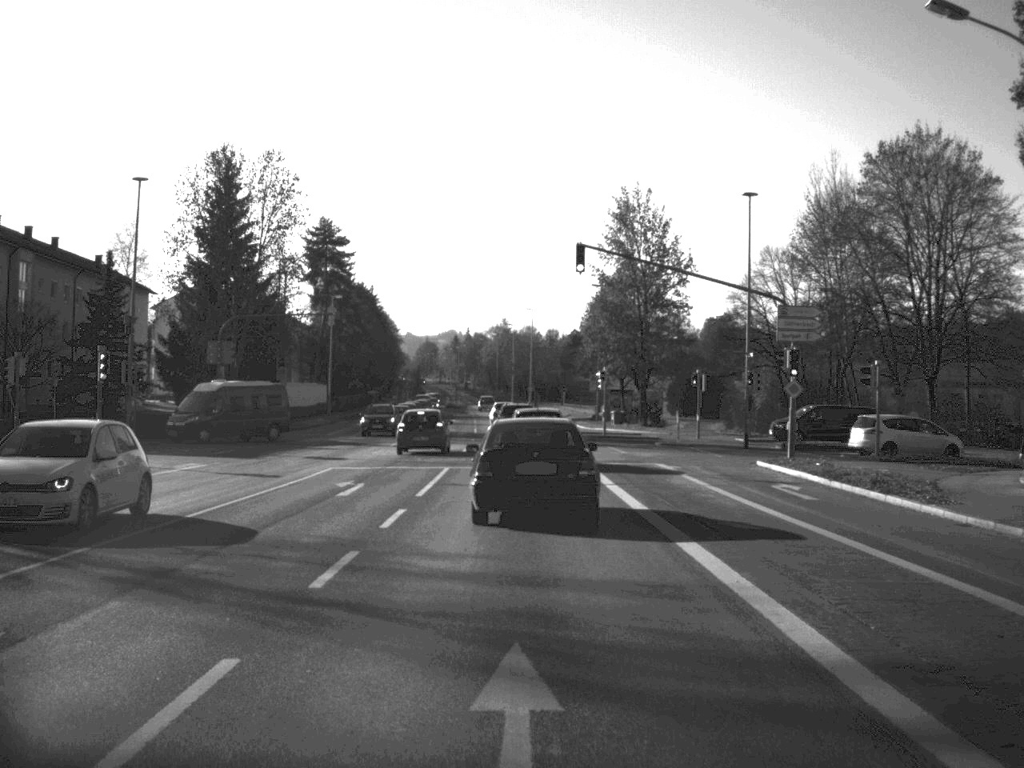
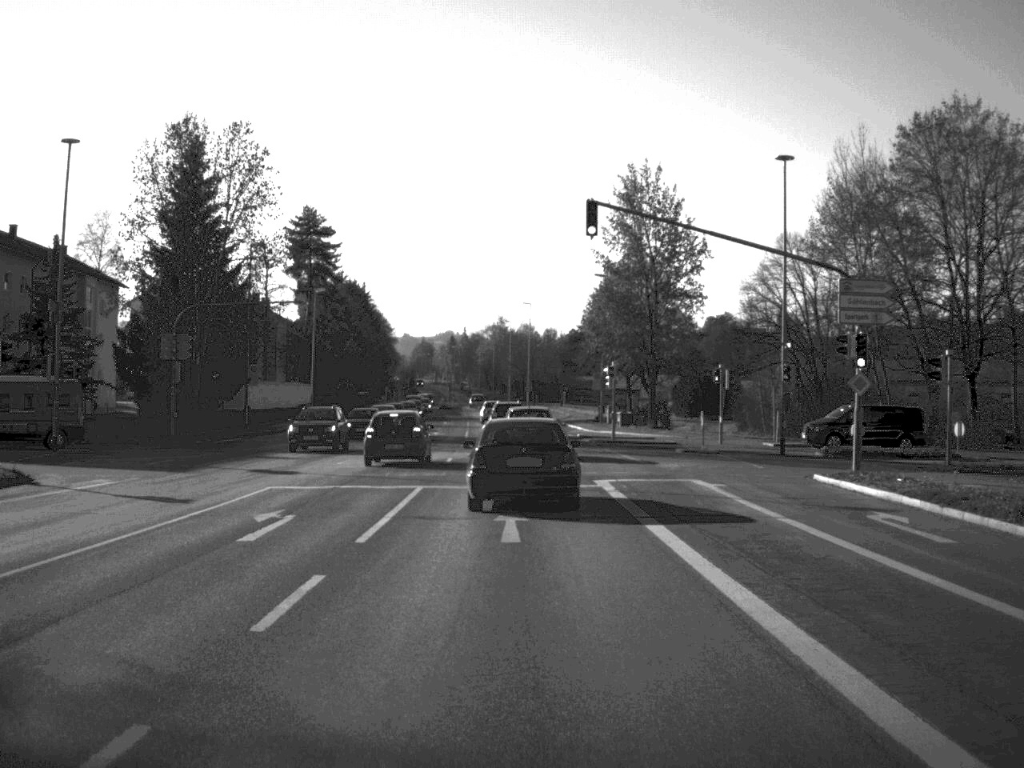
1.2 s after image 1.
(0.0, +7.8) m; 0°
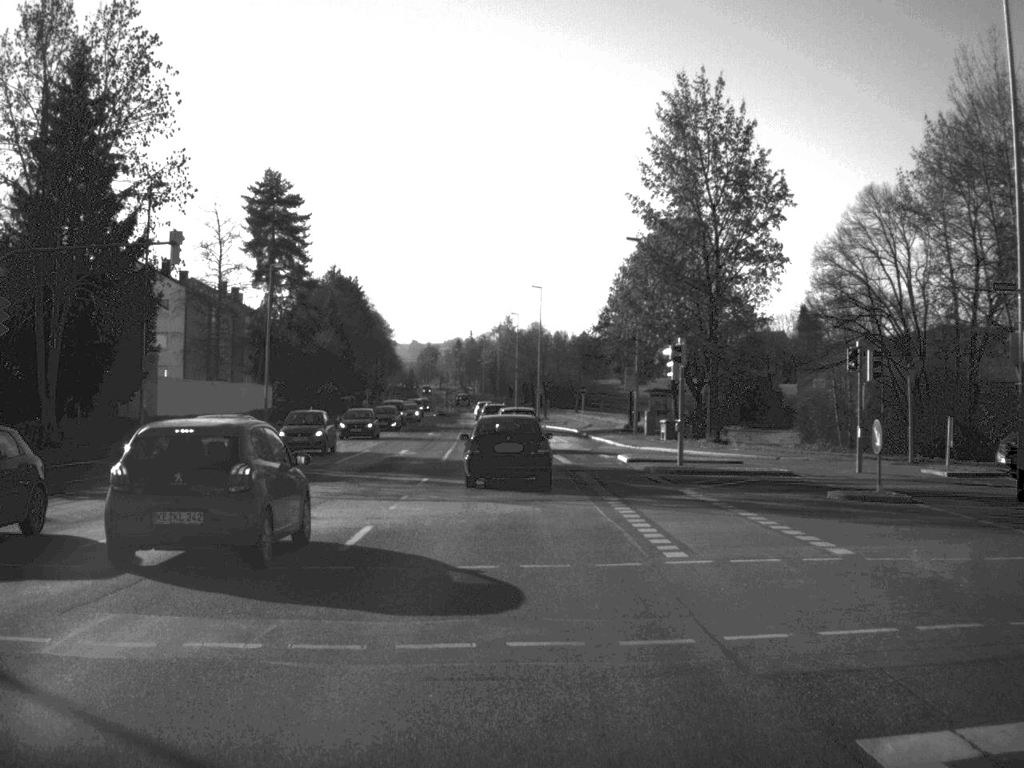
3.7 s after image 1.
(0.0, +21.3) m; 0°
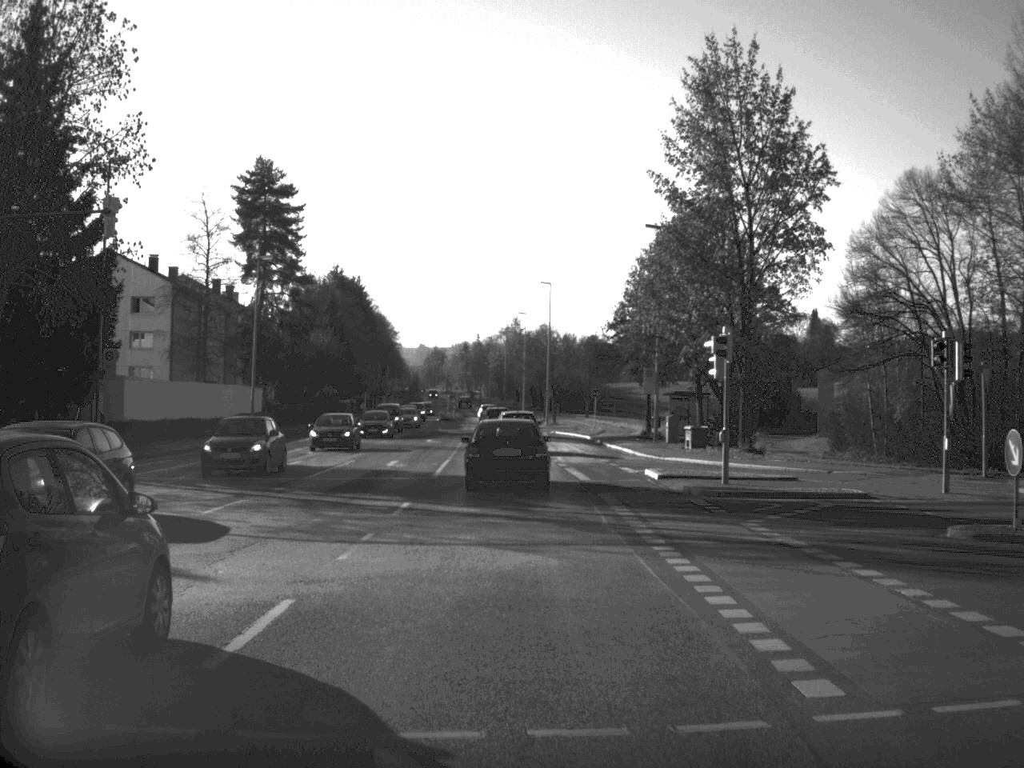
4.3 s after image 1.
(0.0, +6.3) m; 0°
